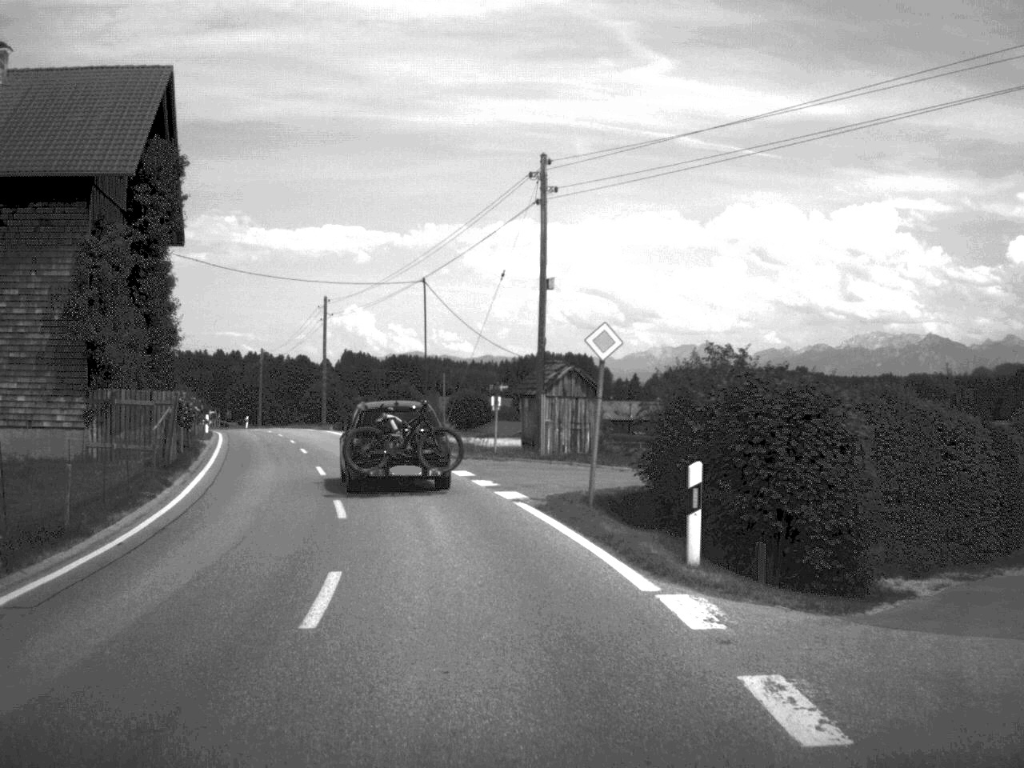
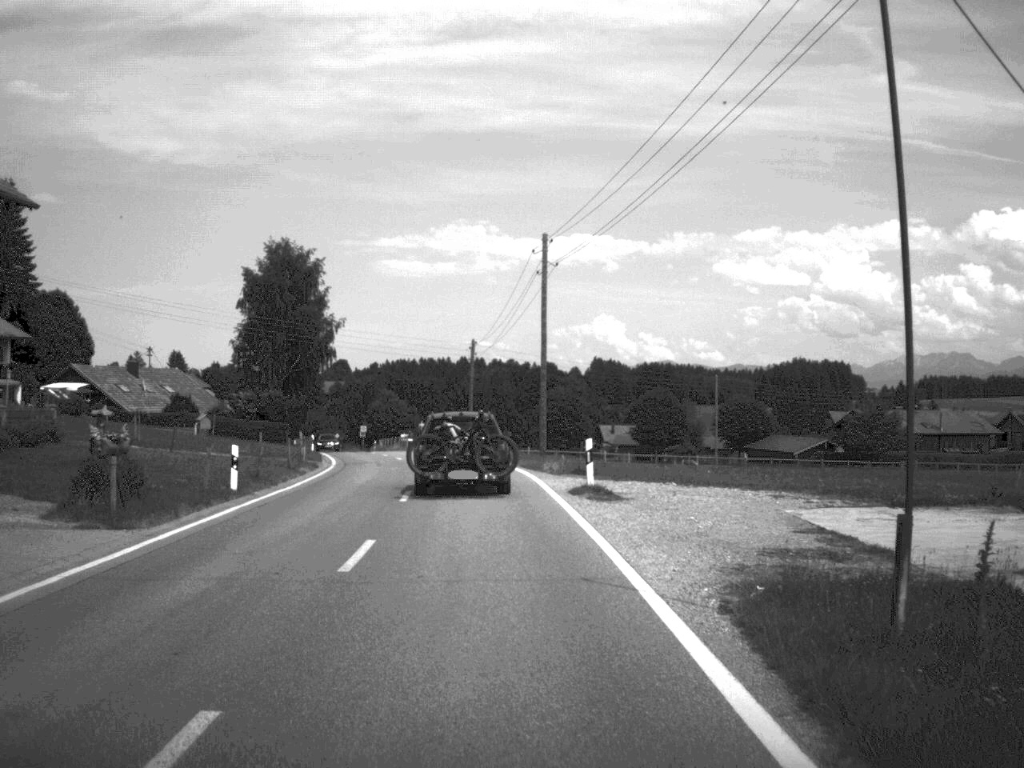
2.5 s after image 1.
(-3.8, +32.9) m; -11°
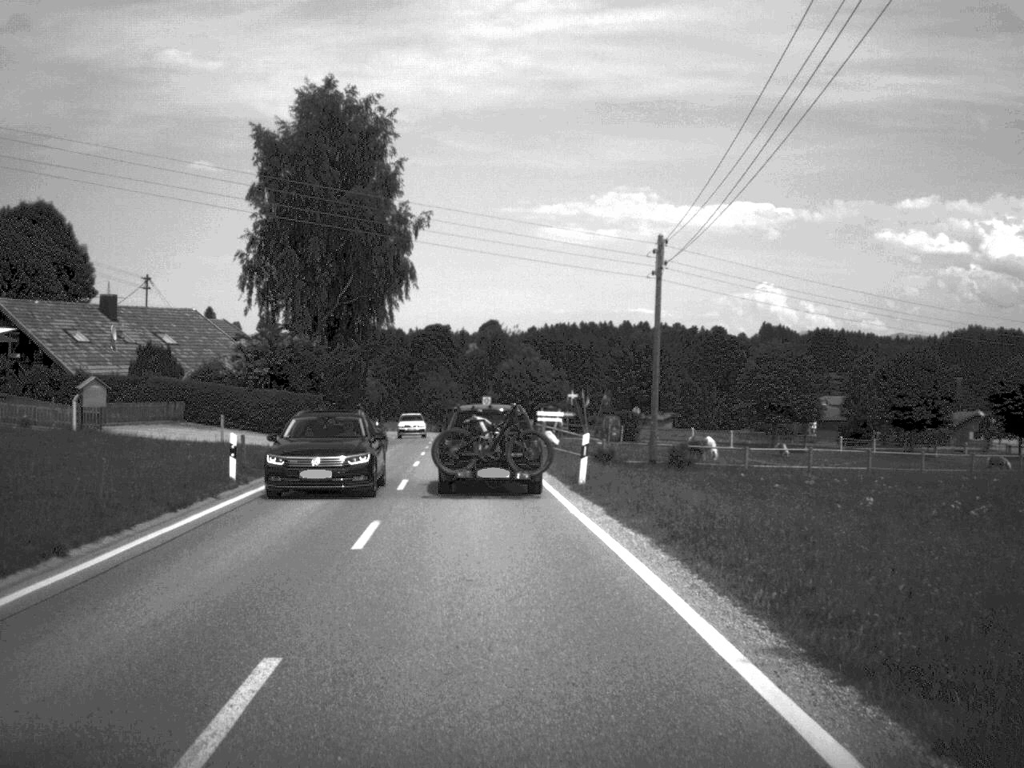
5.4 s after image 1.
(-2.6, +43.6) m; -7°
